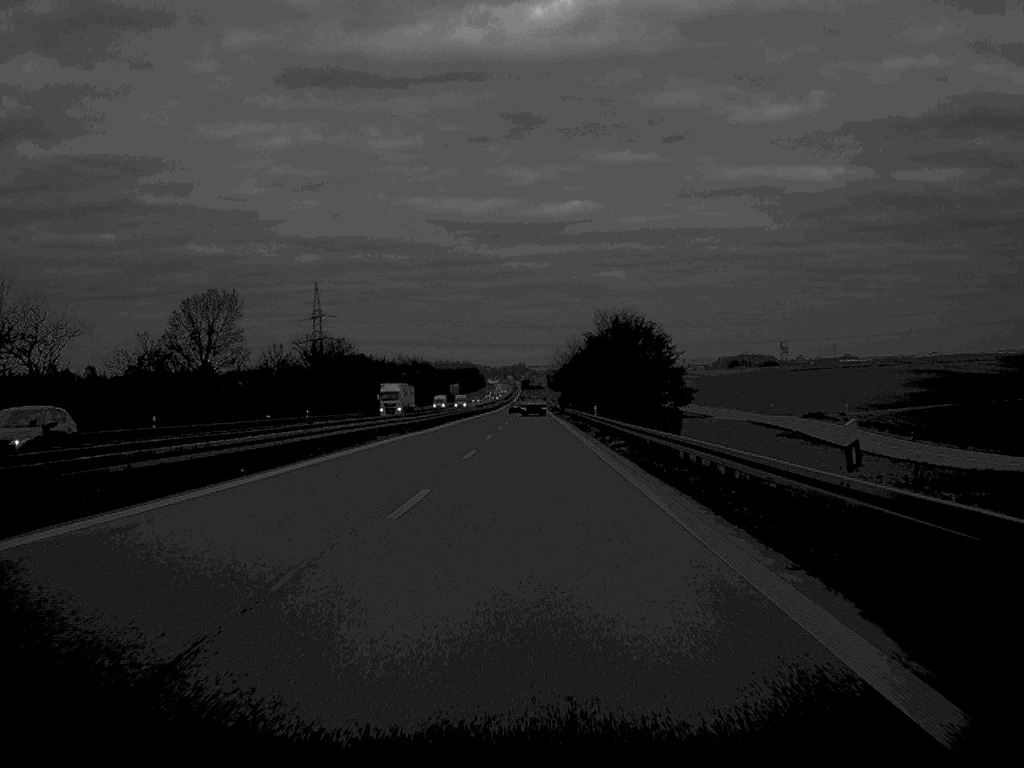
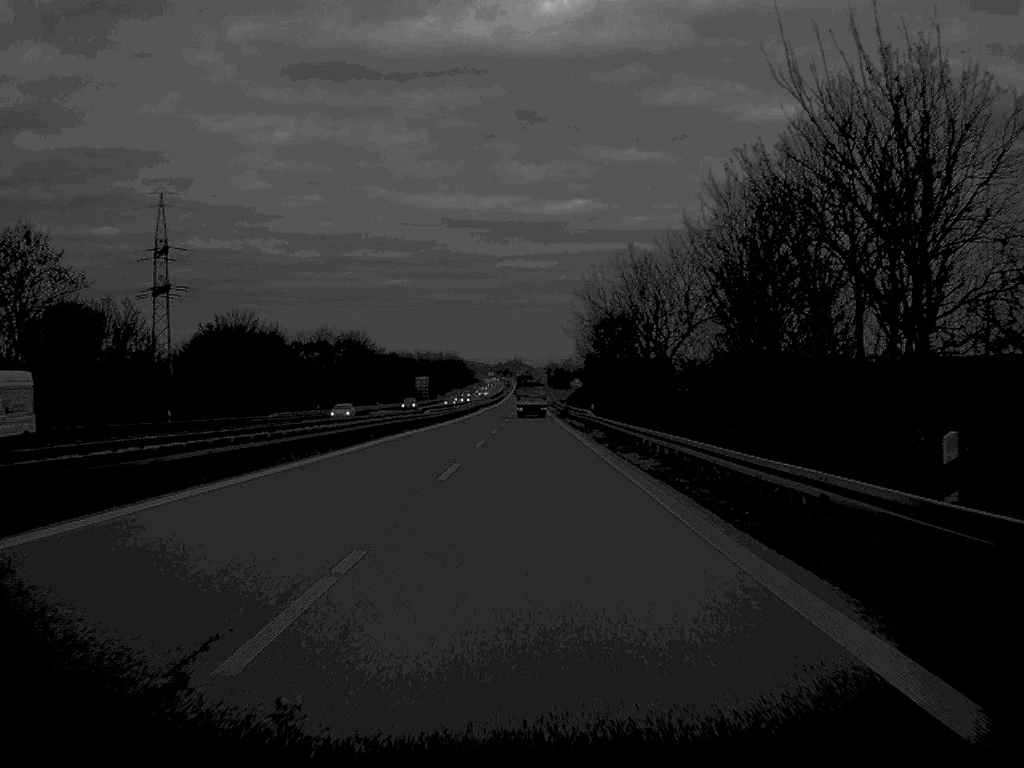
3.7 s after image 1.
(+0.4, +98.1) m; 0°
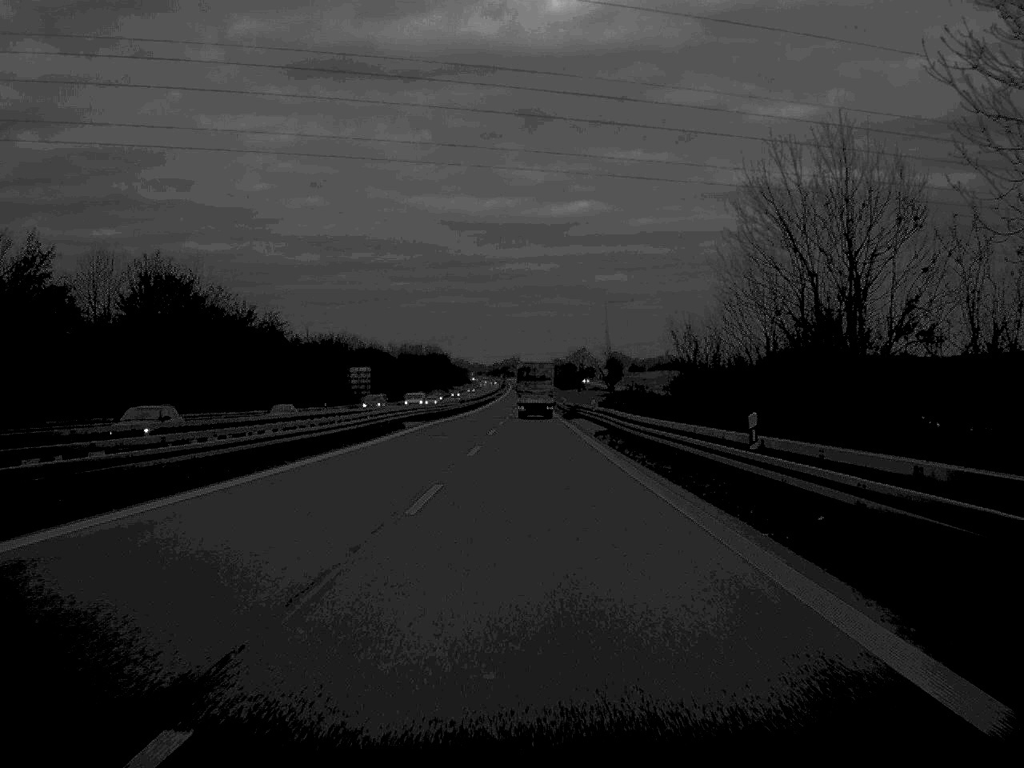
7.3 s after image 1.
(+0.1, +98.2) m; 0°
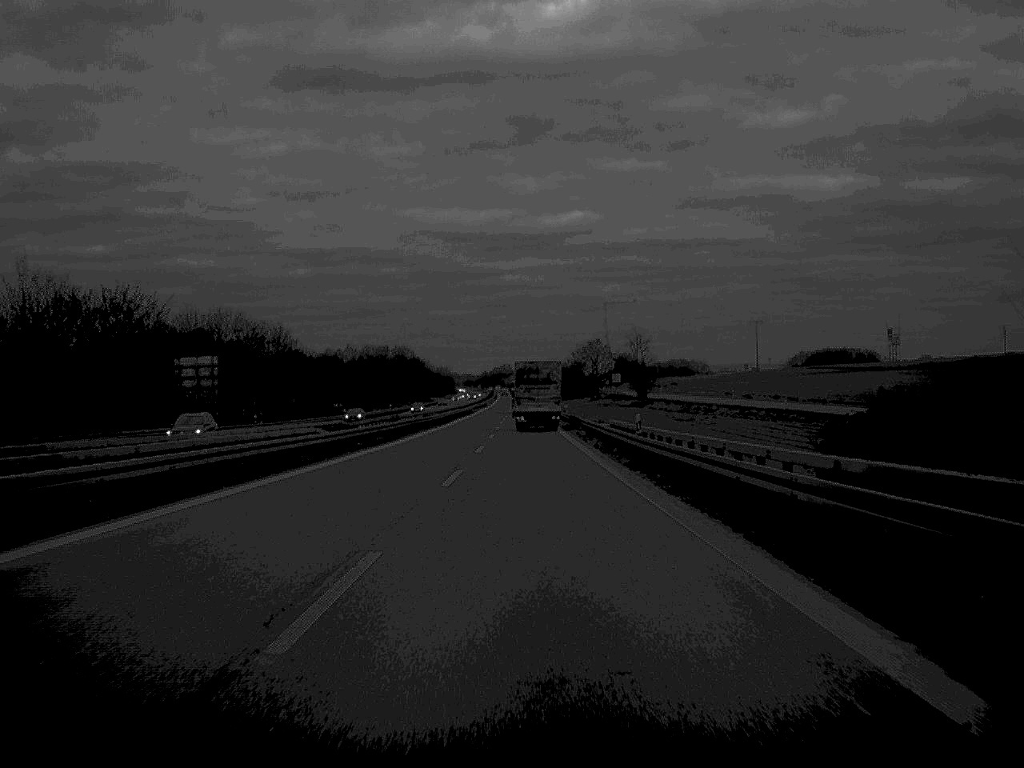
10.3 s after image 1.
(+0.2, +79.3) m; 0°
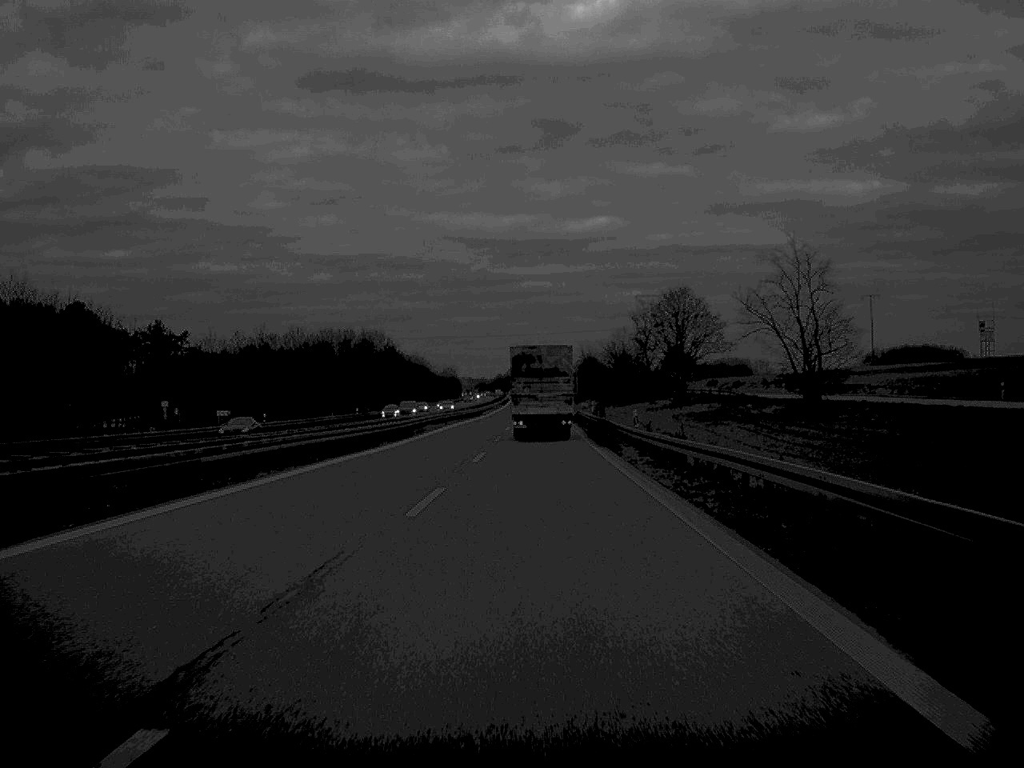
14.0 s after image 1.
(-0.2, +97.0) m; -1°
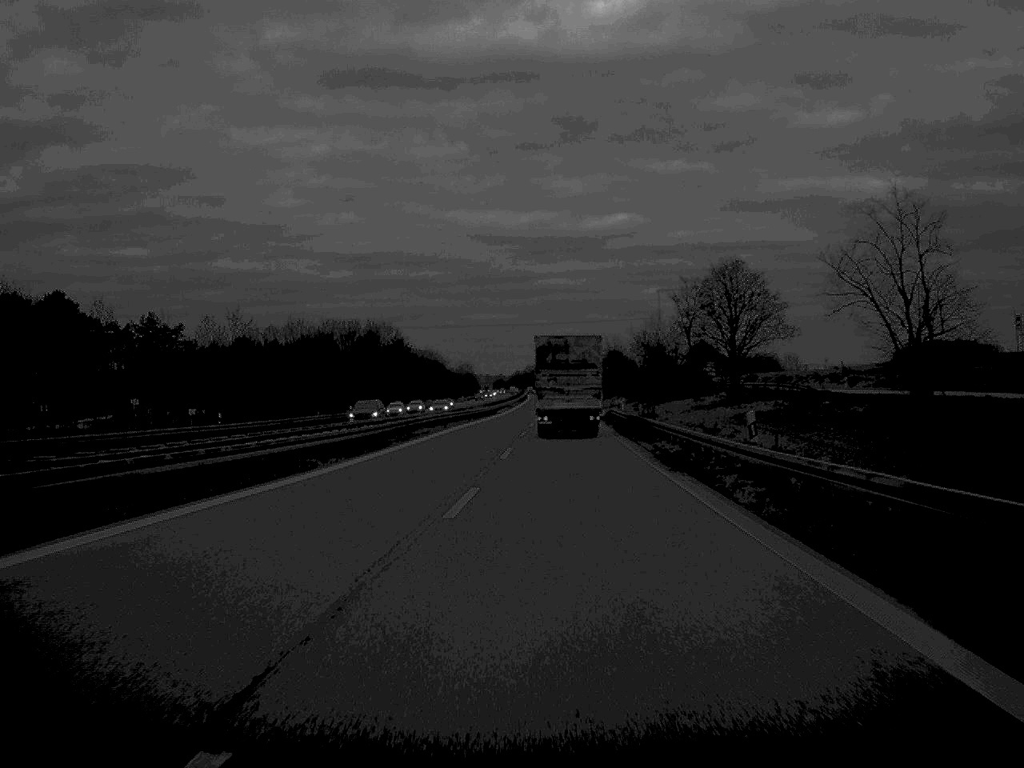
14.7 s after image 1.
(-0.1, +18.4) m; -1°
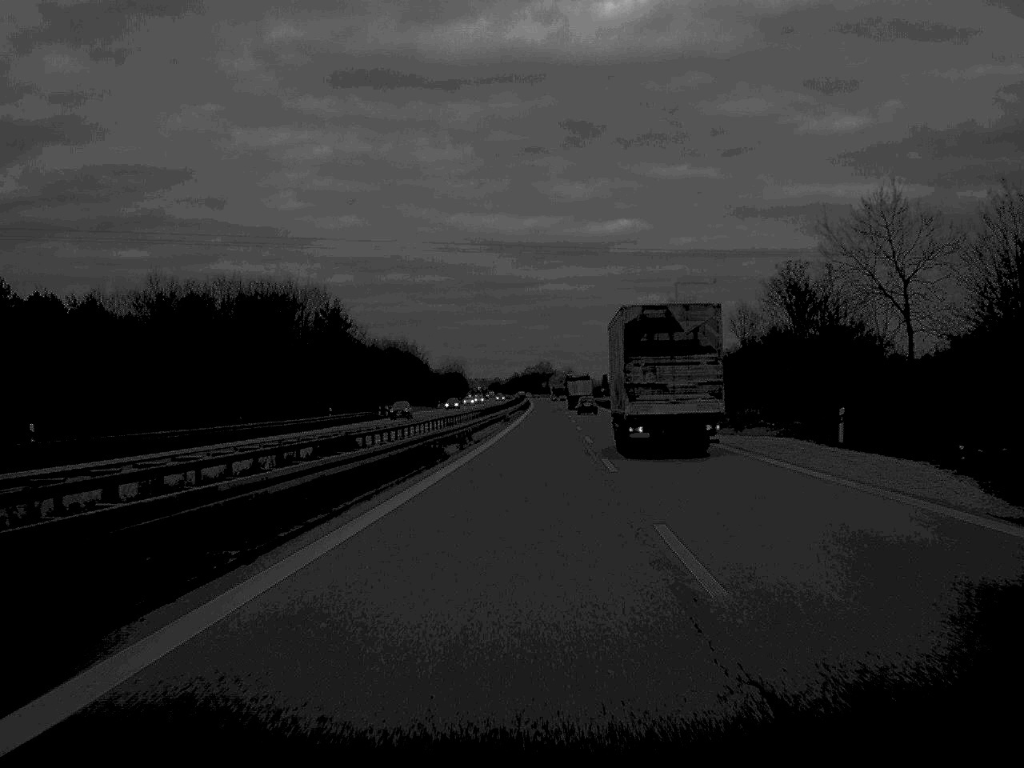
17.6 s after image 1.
(-0.8, +78.5) m; 0°
